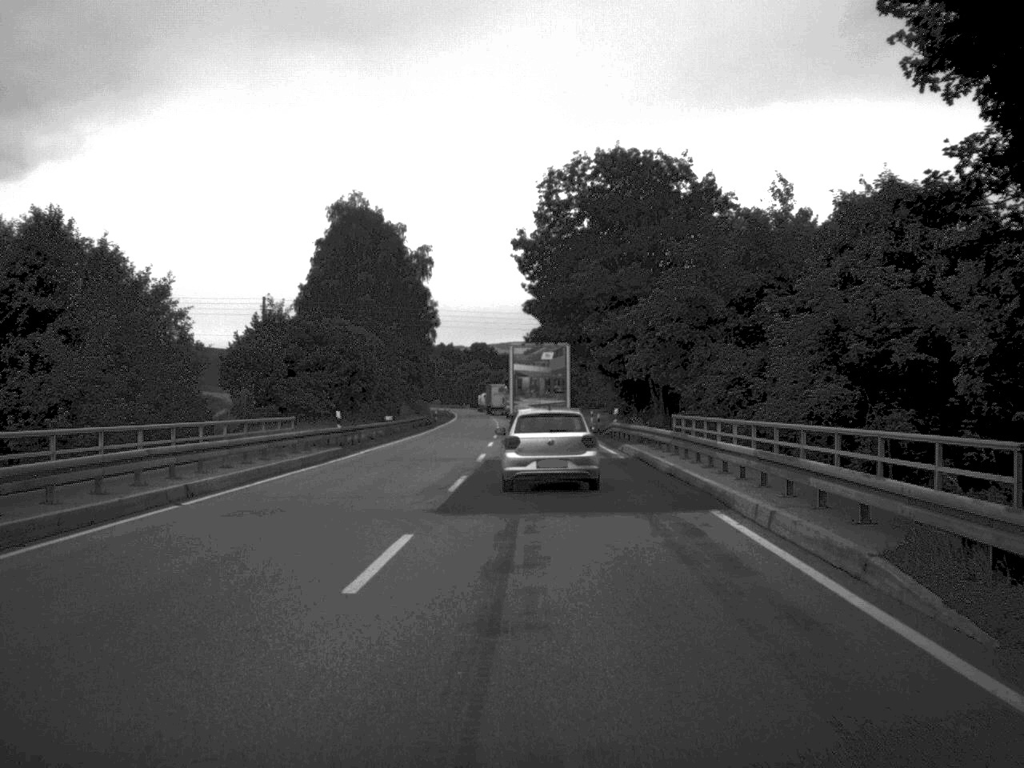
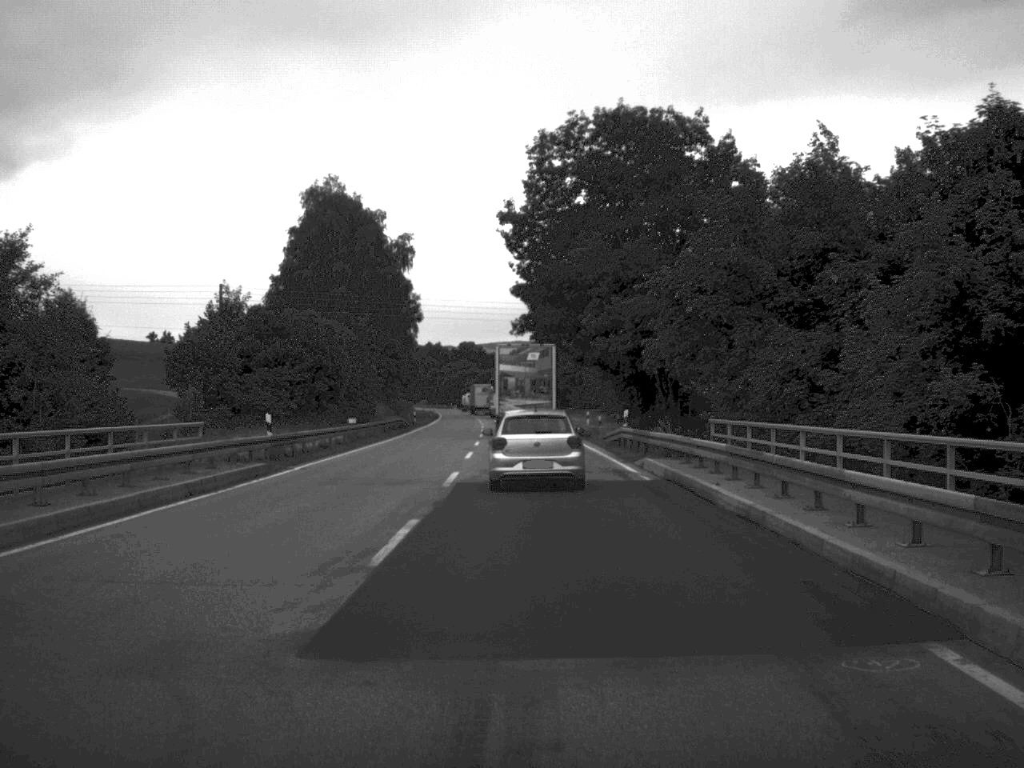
(0.0, +10.0) m; 0°
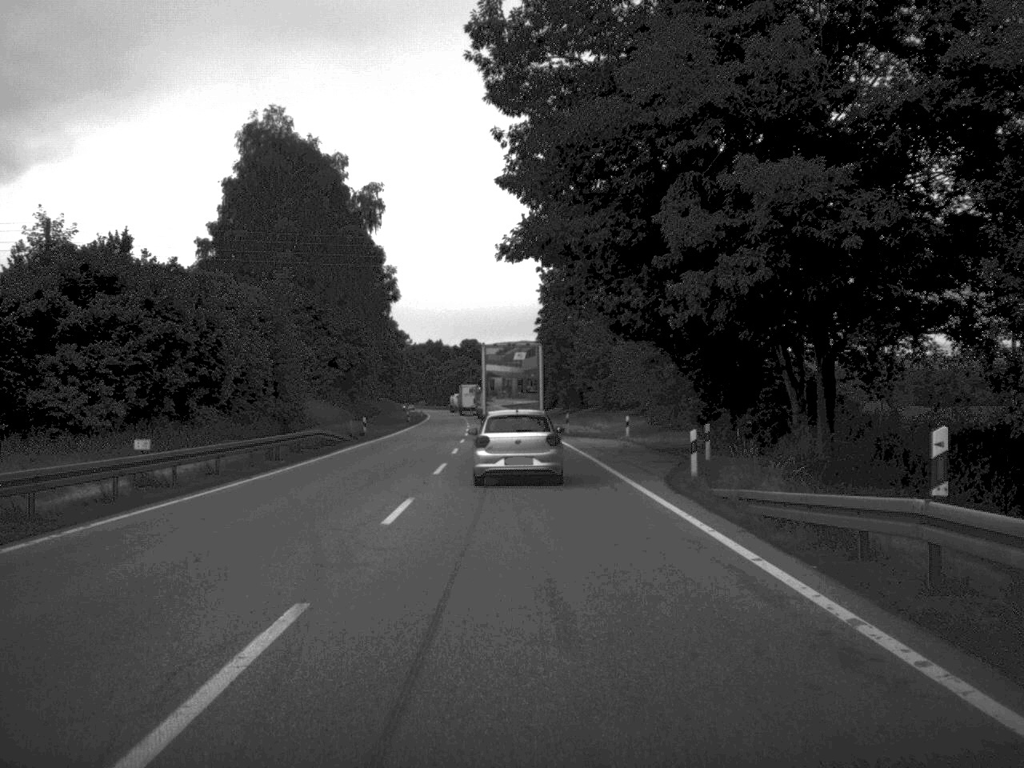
(0.0, +31.0) m; 0°
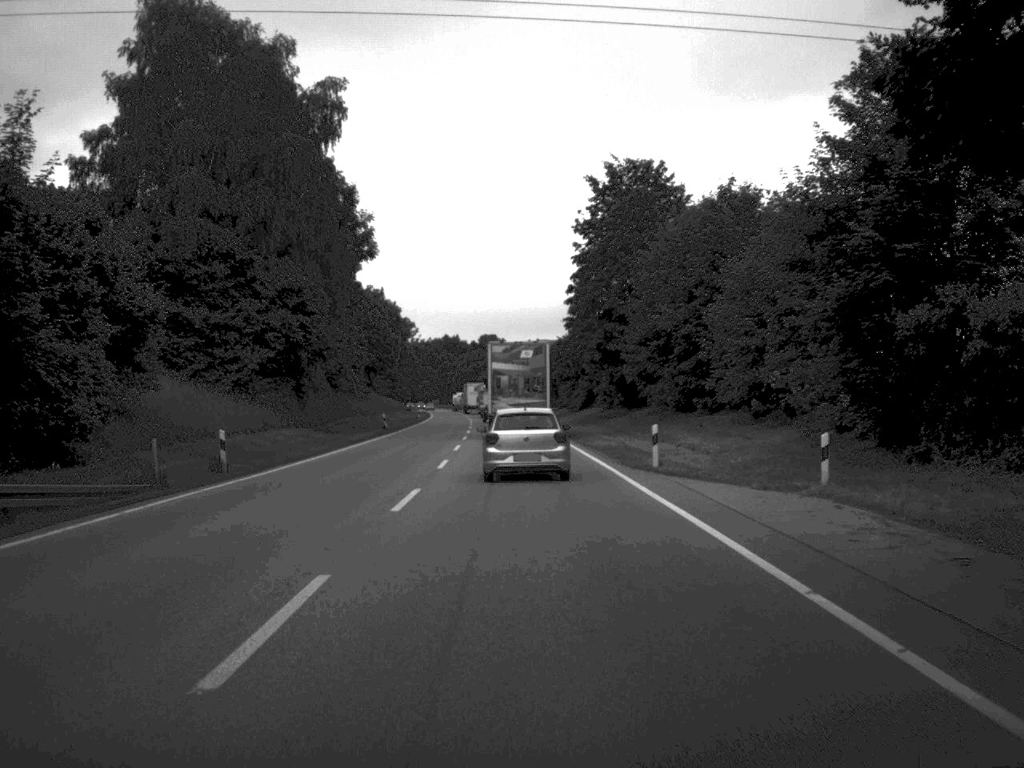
(-0.4, +33.7) m; -1°
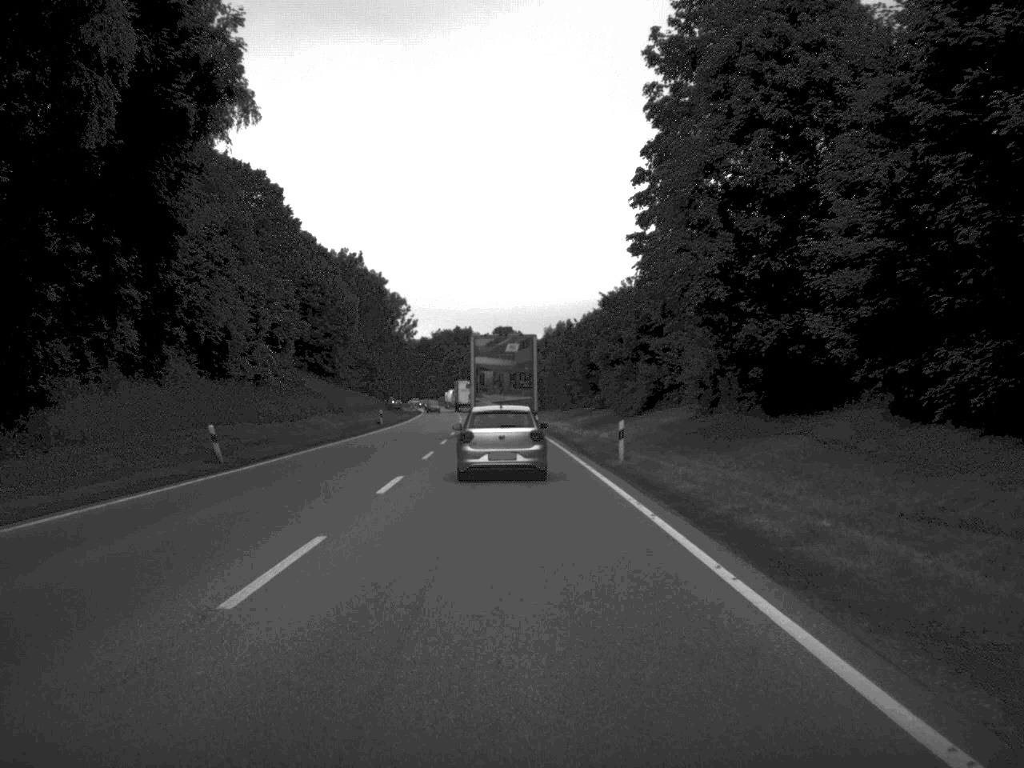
(-0.3, +44.4) m; -1°
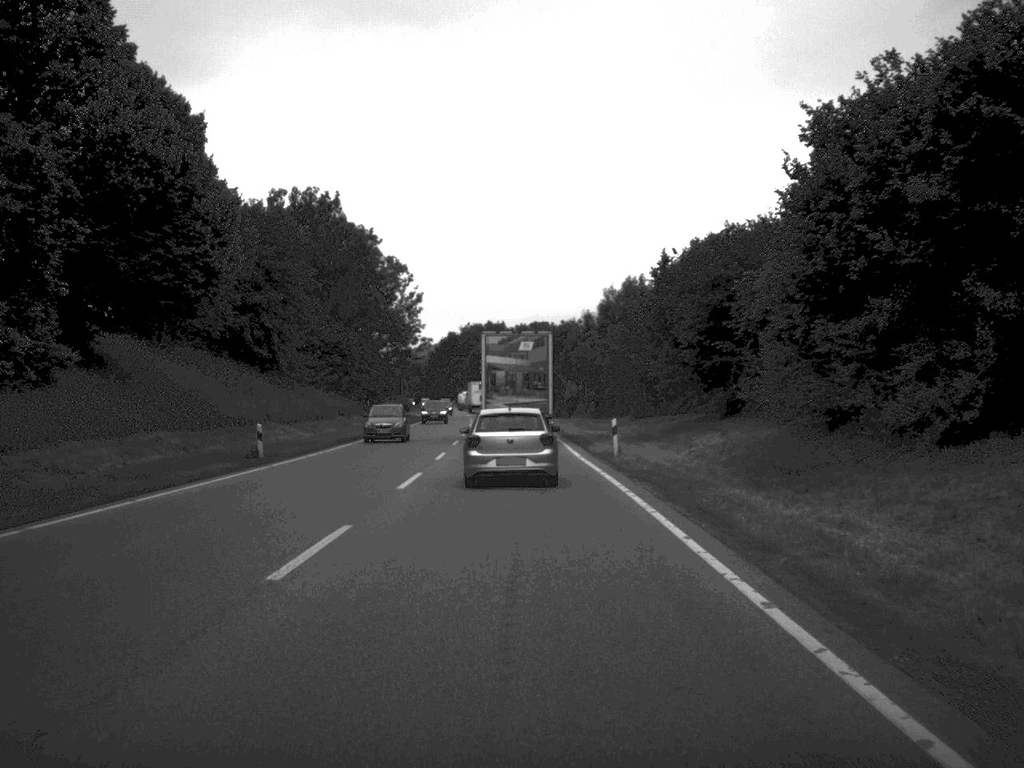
(-0.8, +45.4) m; -2°
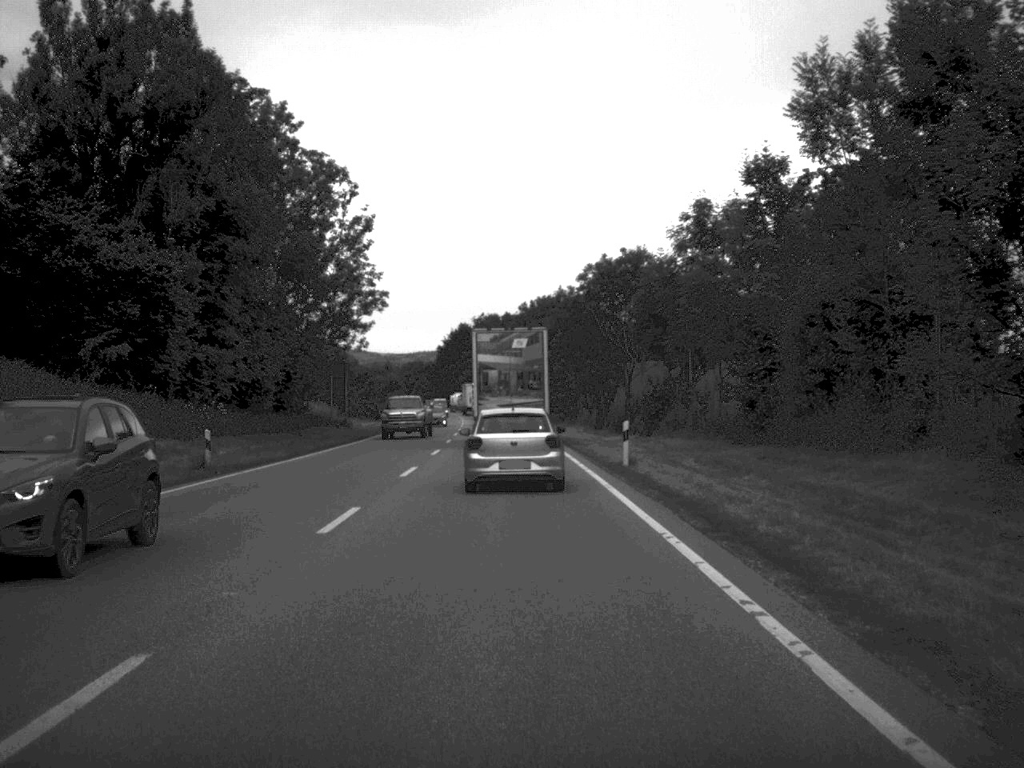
(-0.5, +54.5) m; -1°
